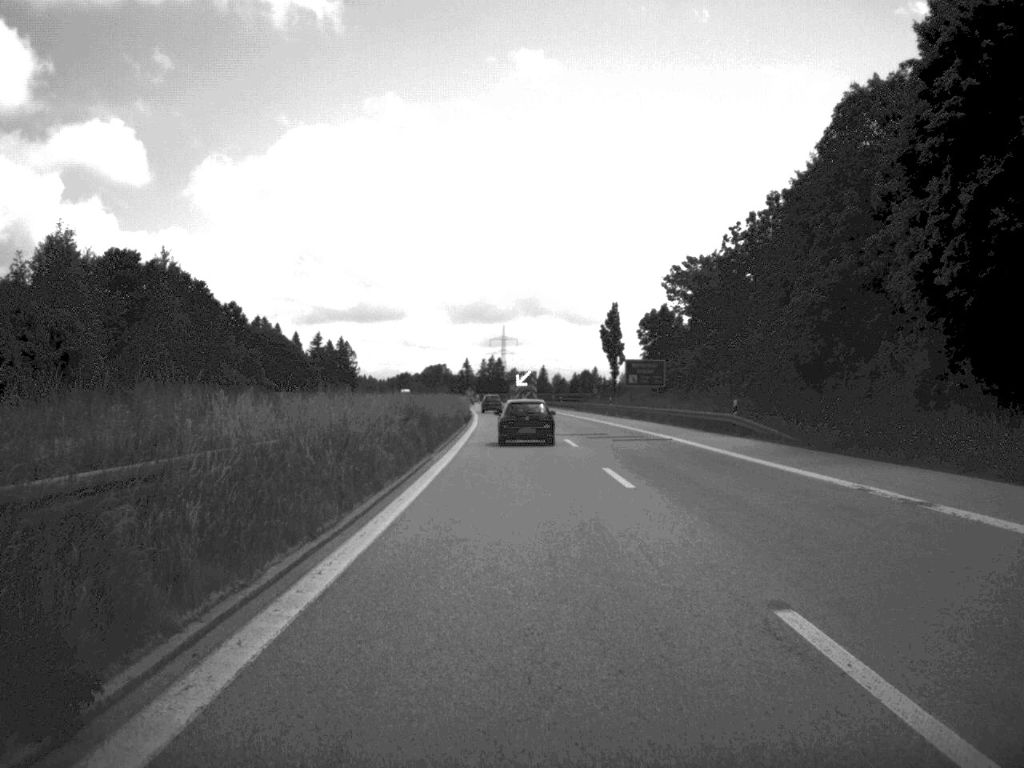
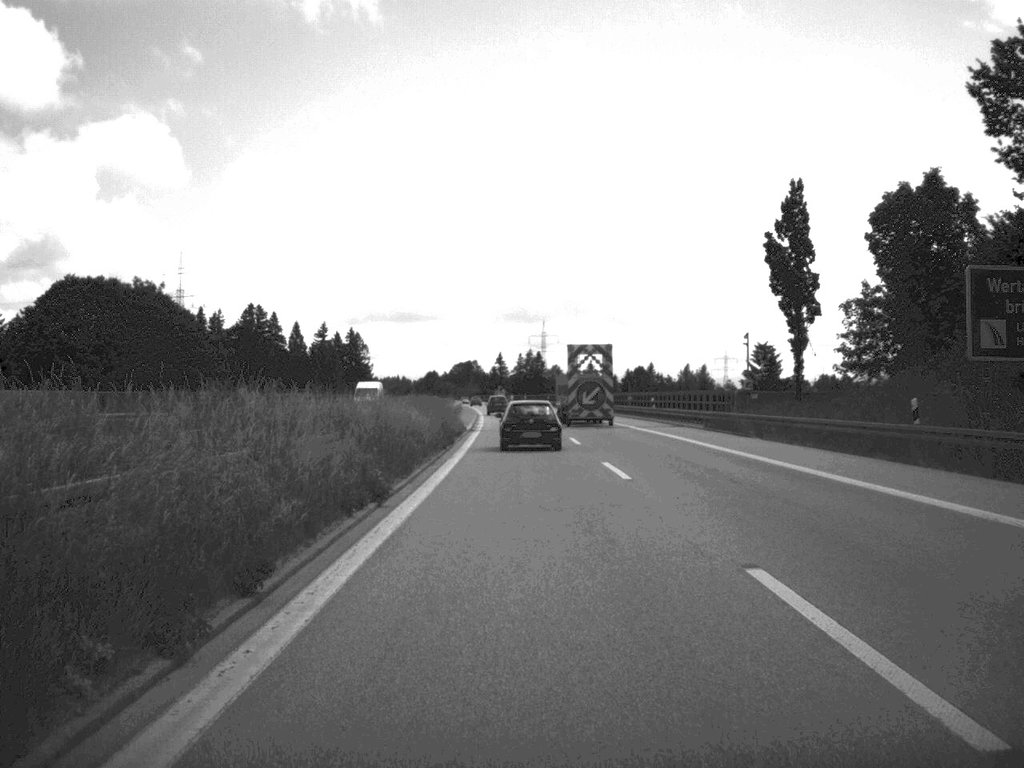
(-1.2, +68.6) m; -2°
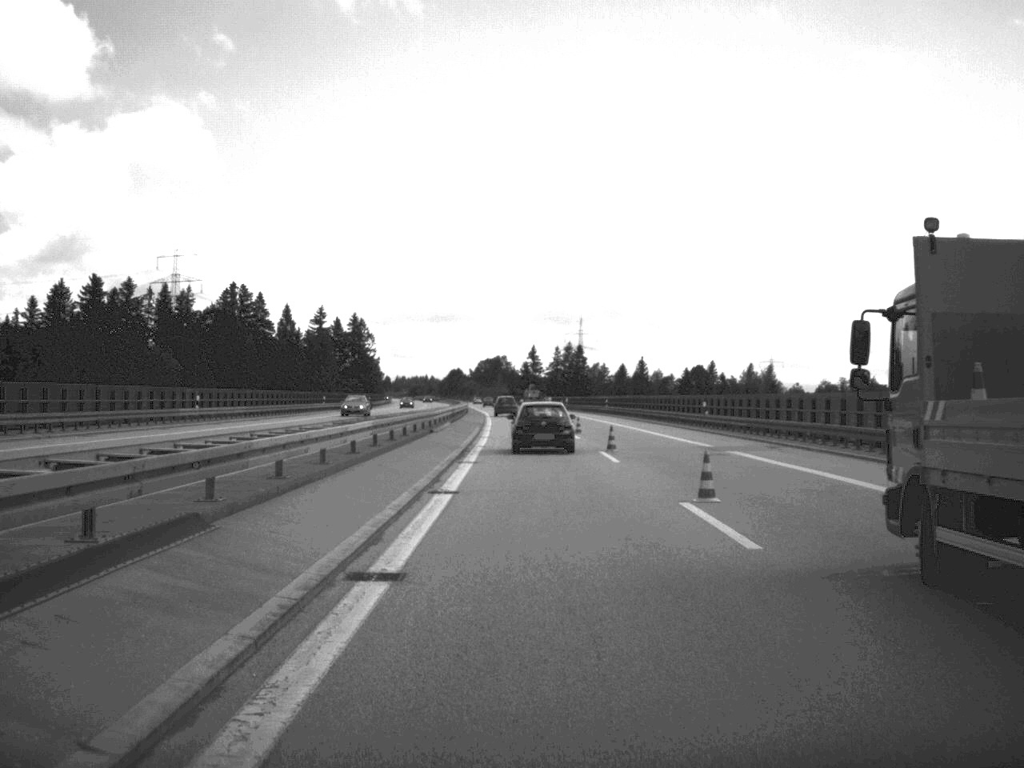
(-1.1, +62.9) m; -2°
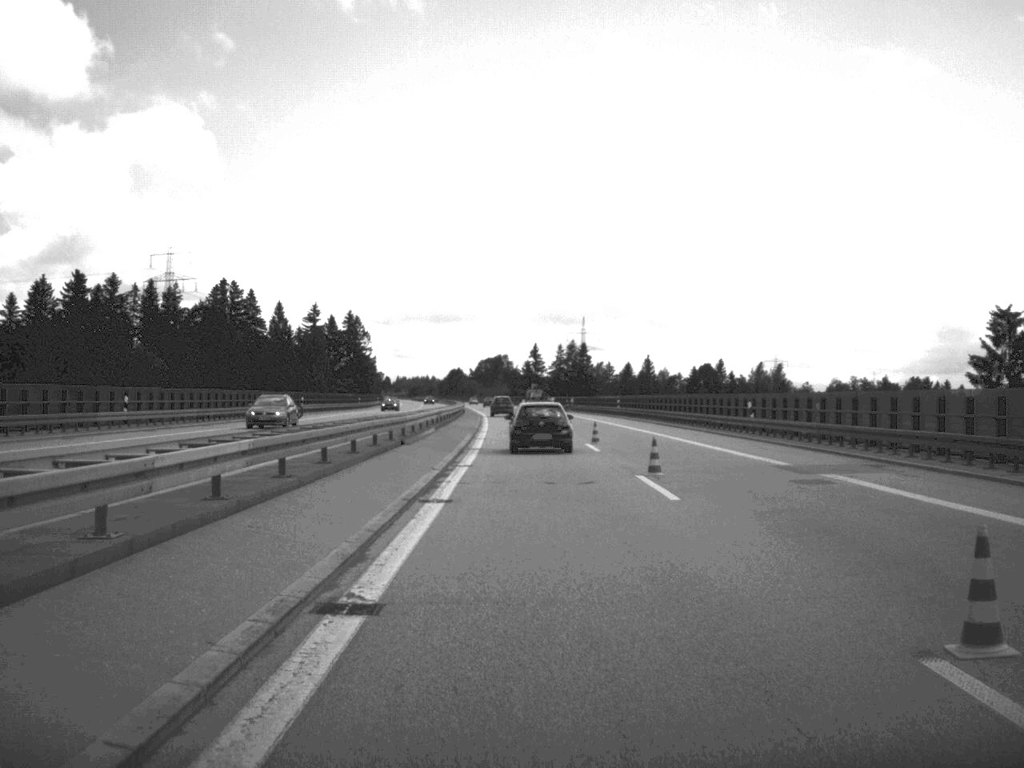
(0.0, +11.5) m; 0°
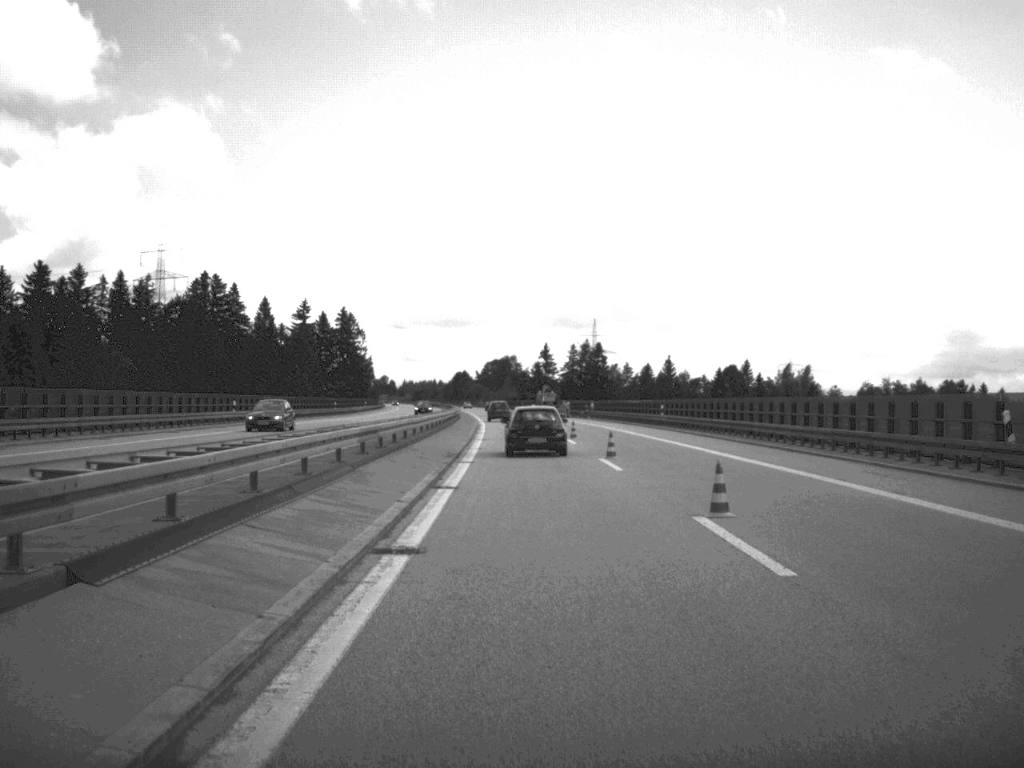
(-0.1, +25.5) m; -1°
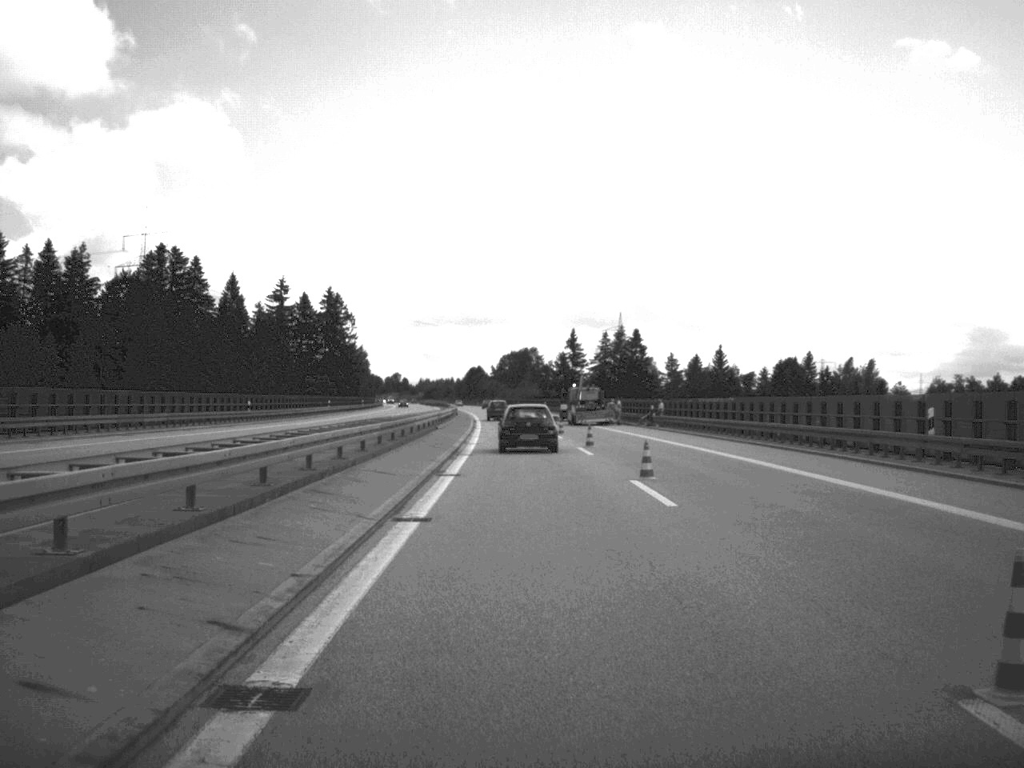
(-0.5, +46.2) m; -1°
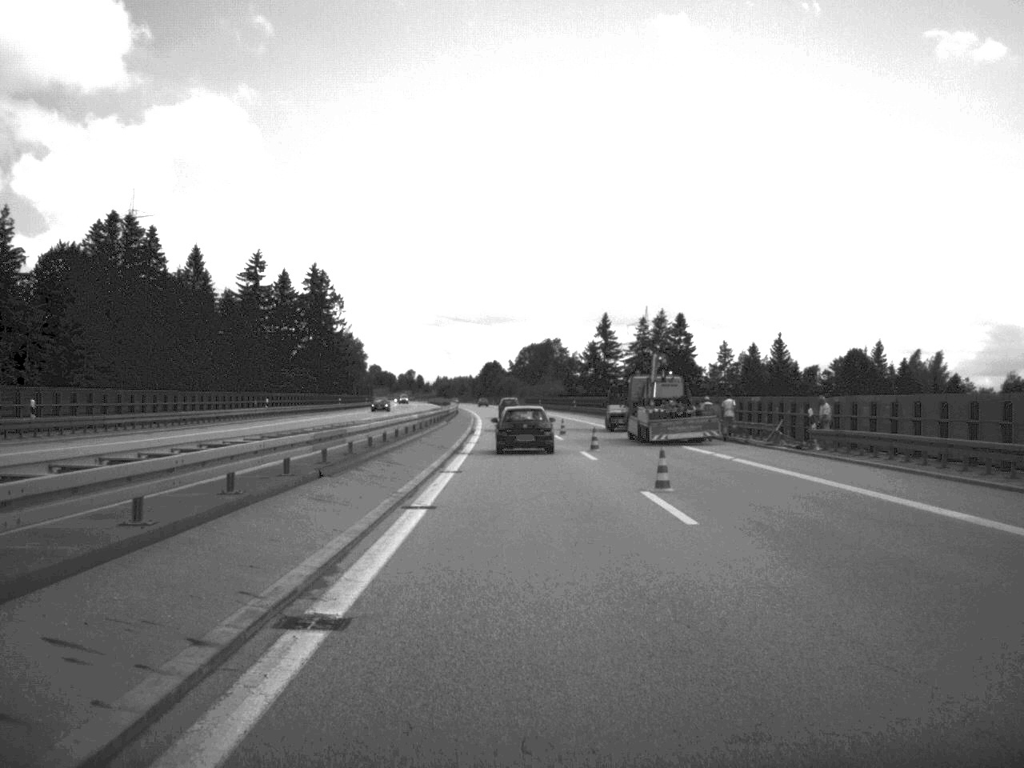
(-0.3, +37.2) m; -1°
